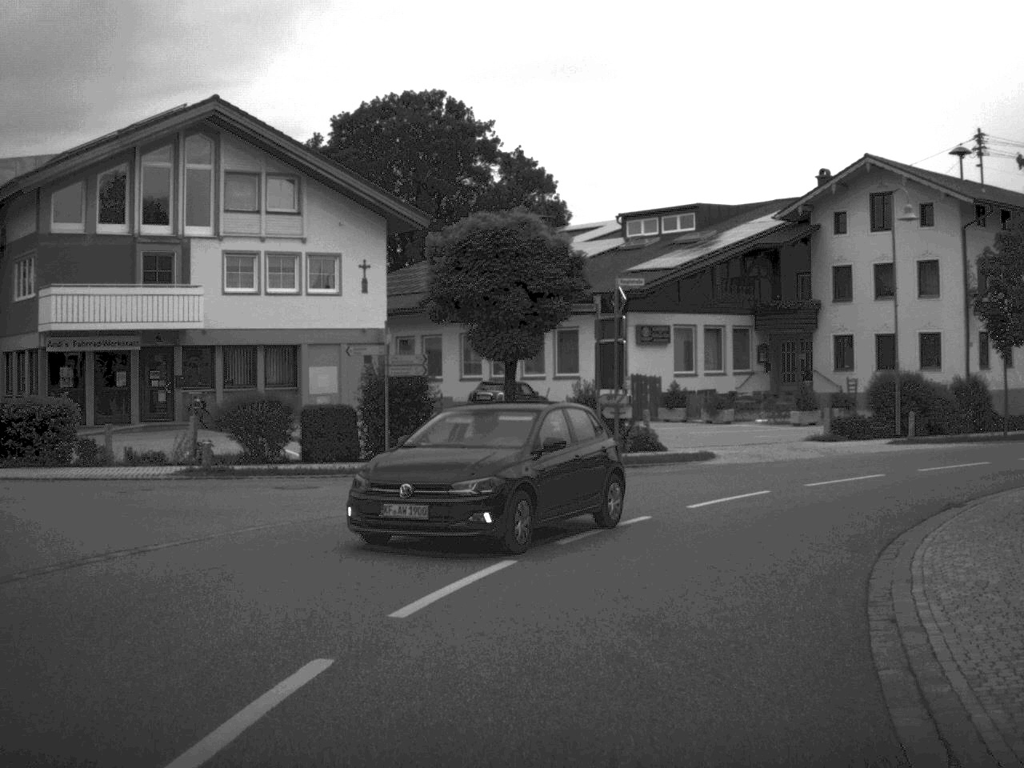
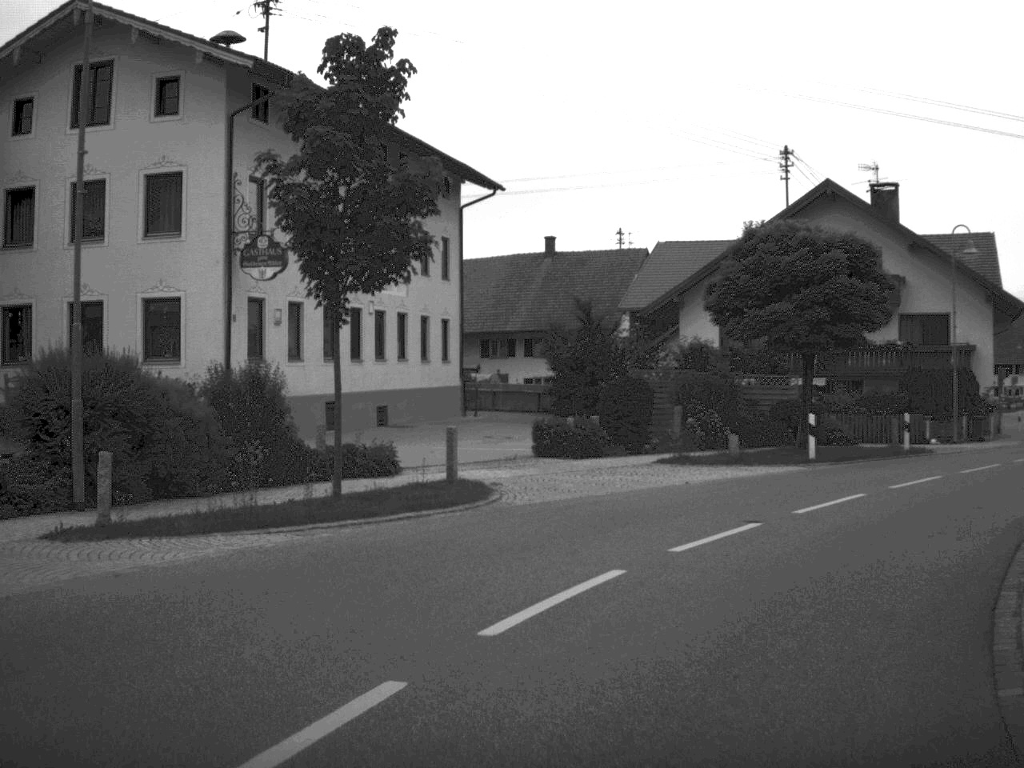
(+5.8, +20.5) m; +34°
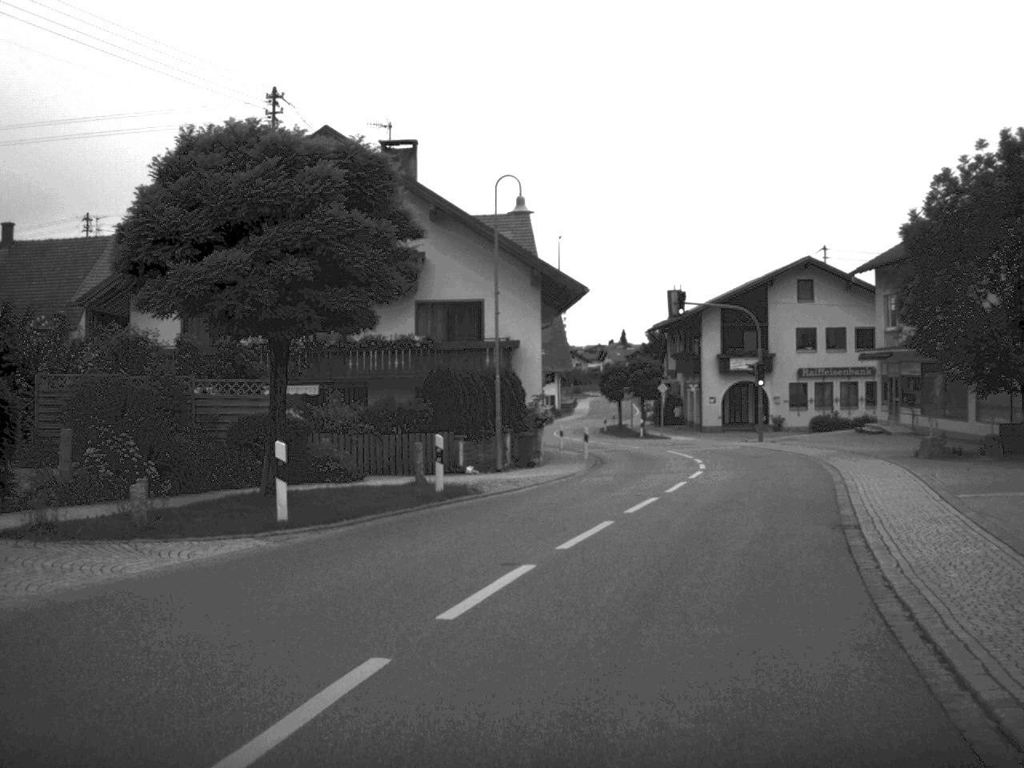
(+2.4, +11.3) m; +22°
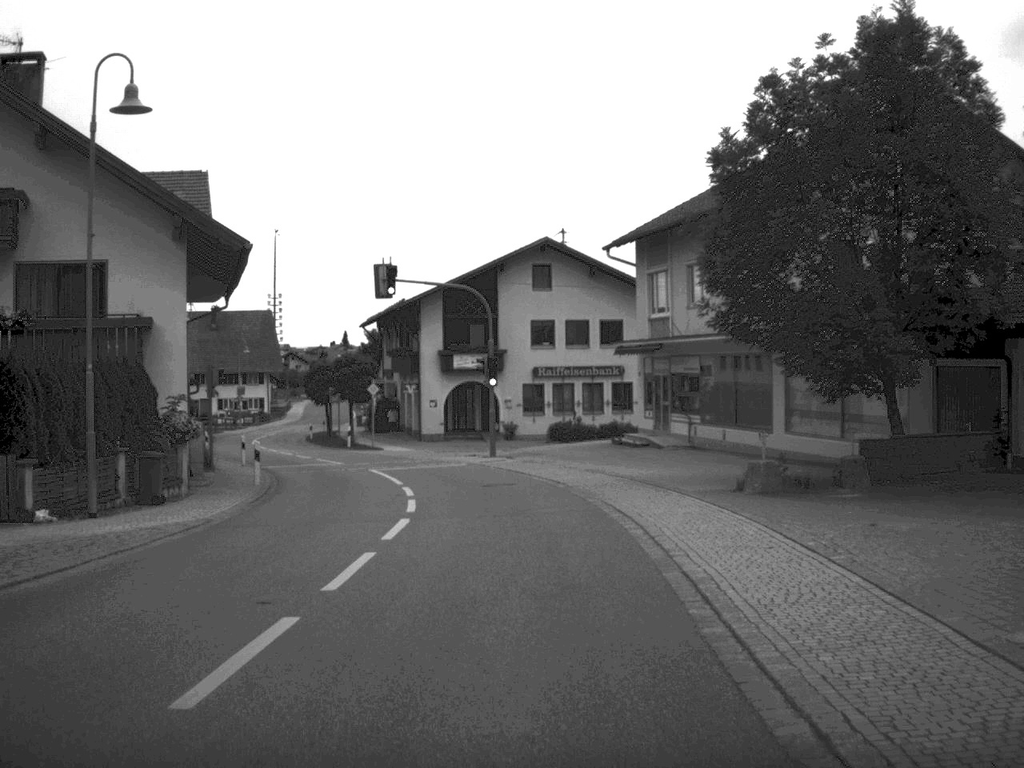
(+1.4, +11.0) m; +12°
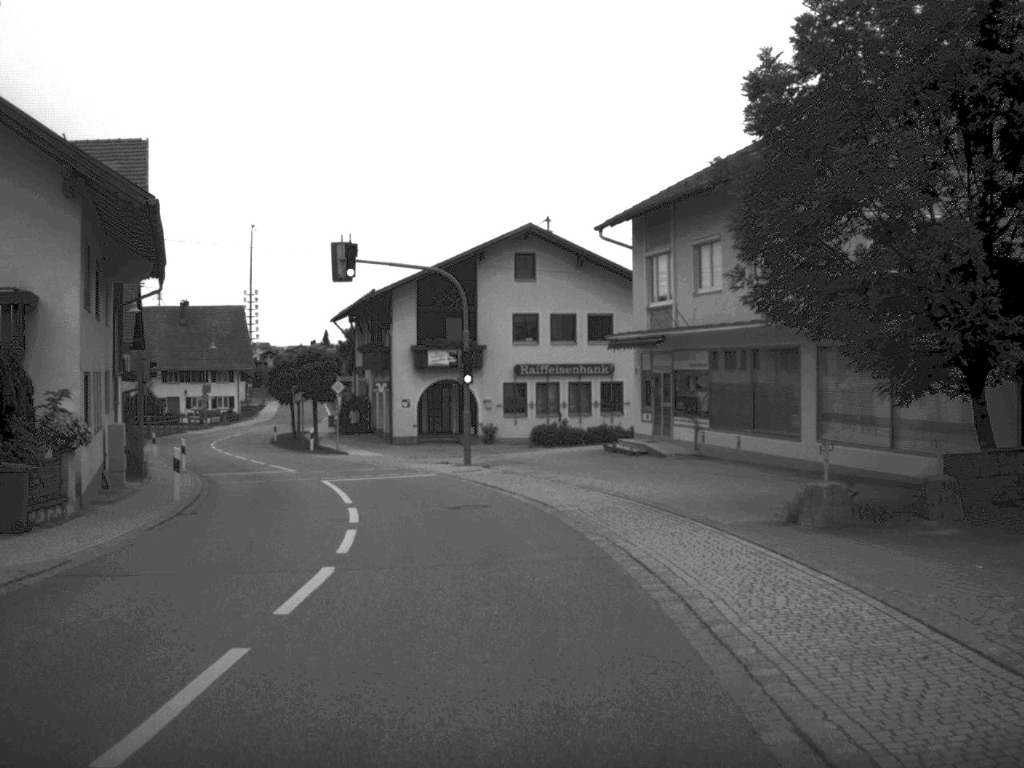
(0.0, +5.5) m; +1°
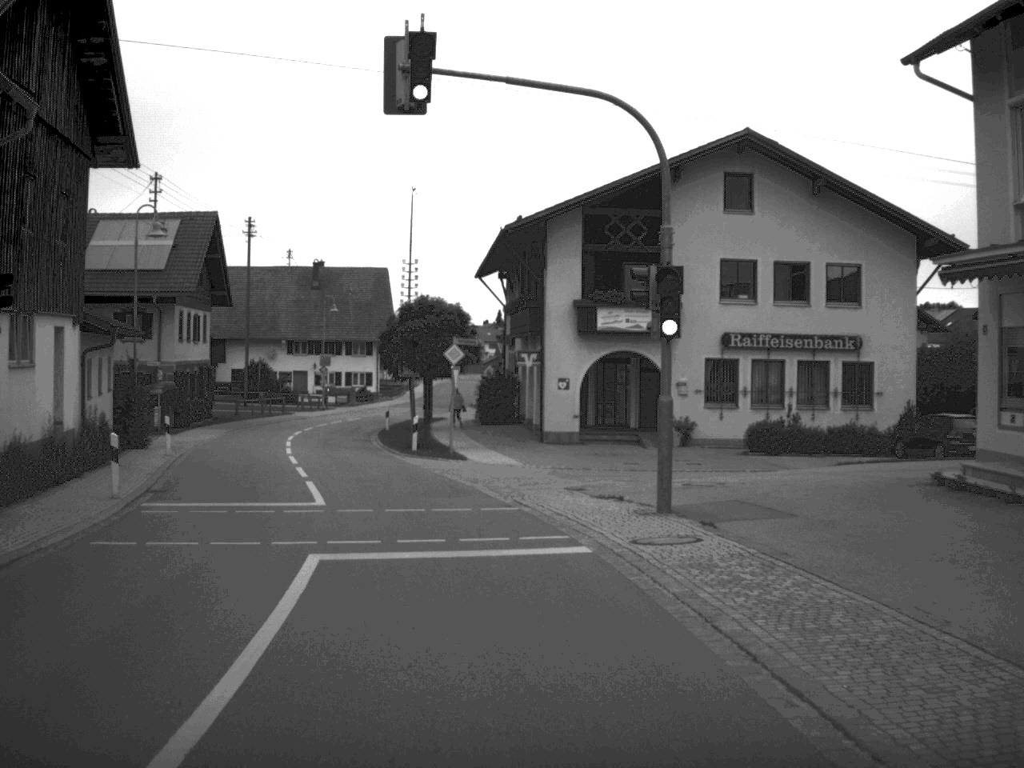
(-1.0, +18.8) m; -8°
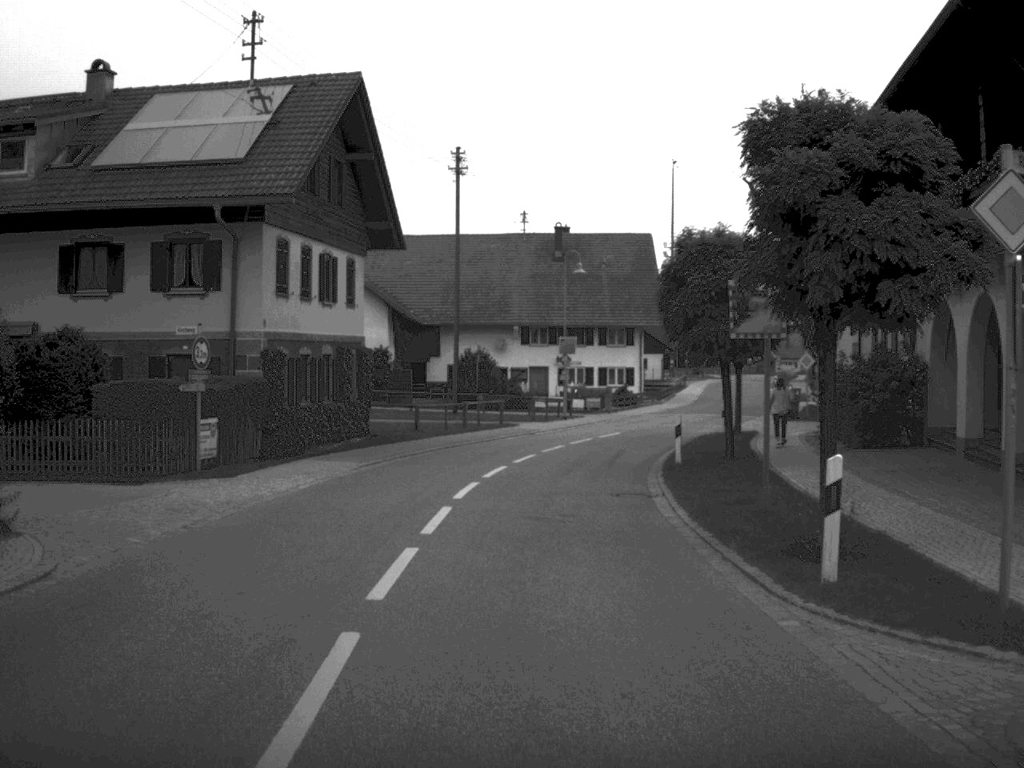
(-3.2, +25.4) m; -11°
